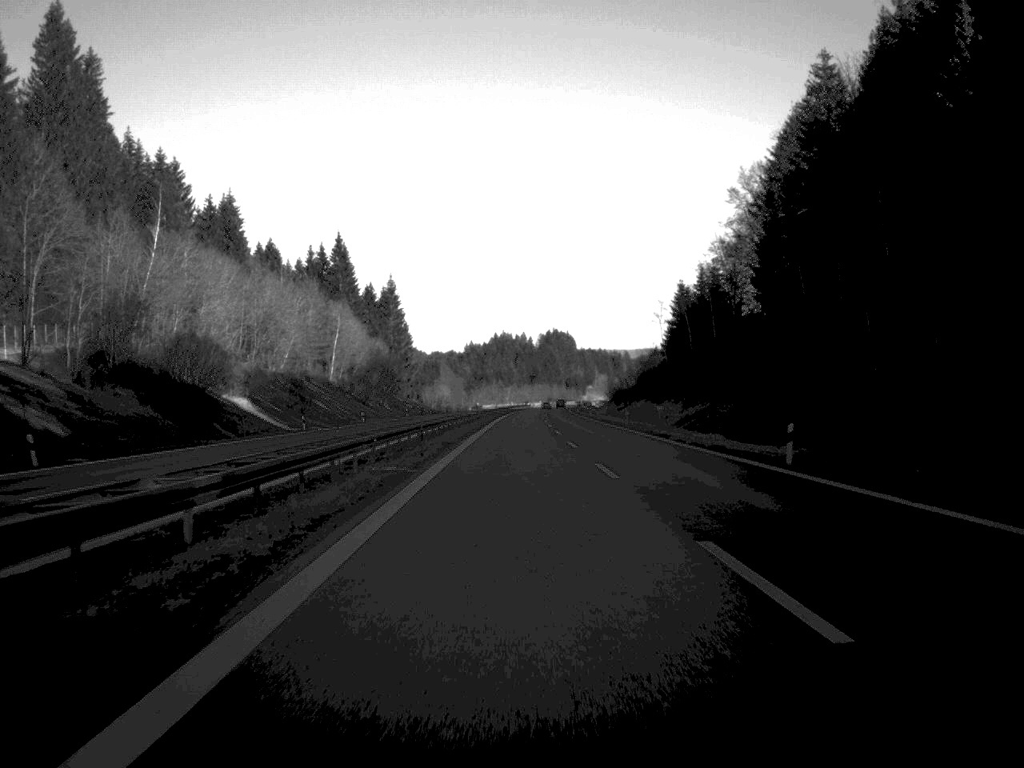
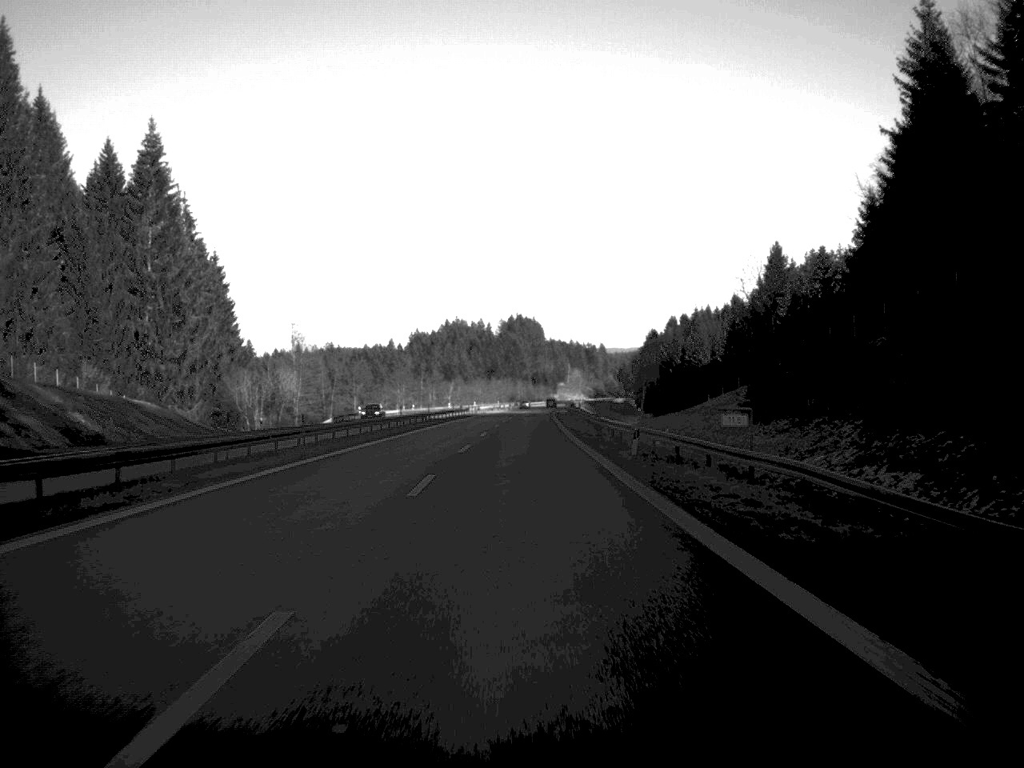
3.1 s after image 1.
(+3.4, +146.3) m; +1°
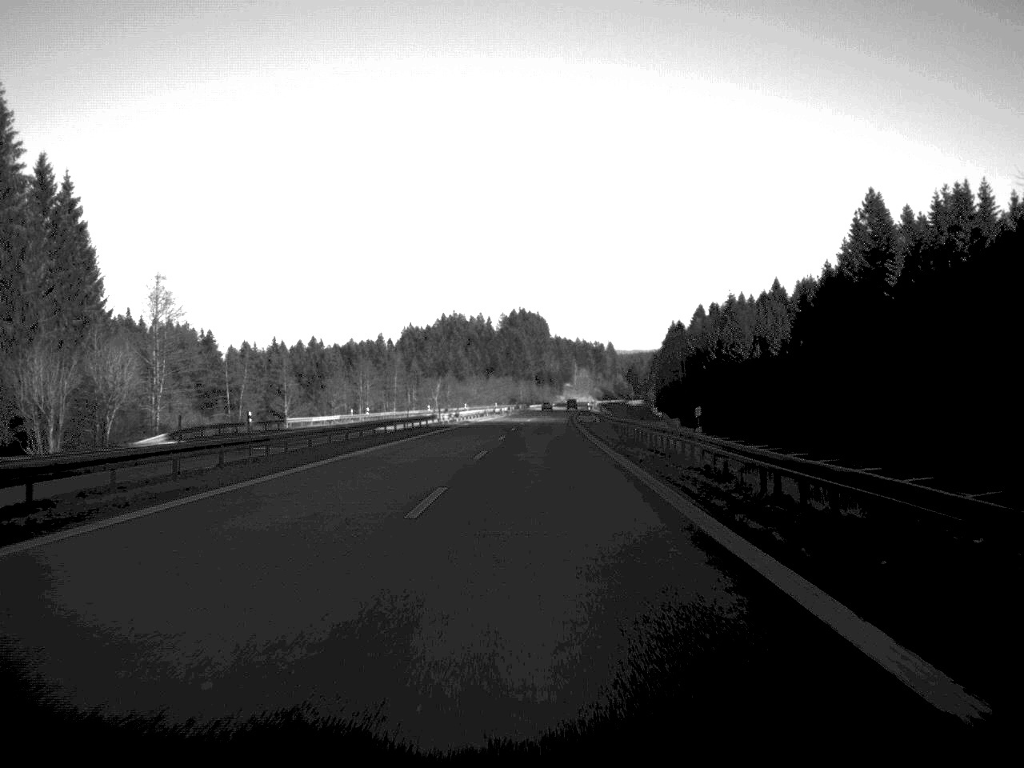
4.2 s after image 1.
(-0.2, +57.1) m; 0°
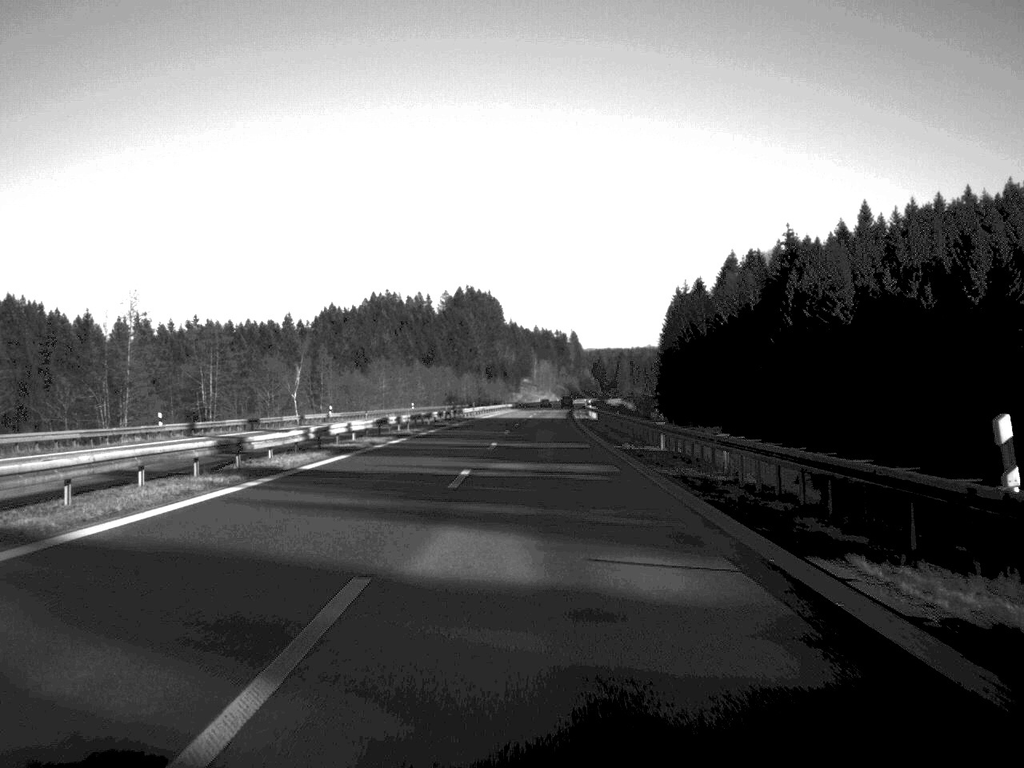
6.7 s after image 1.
(+2.0, +117.9) m; +2°
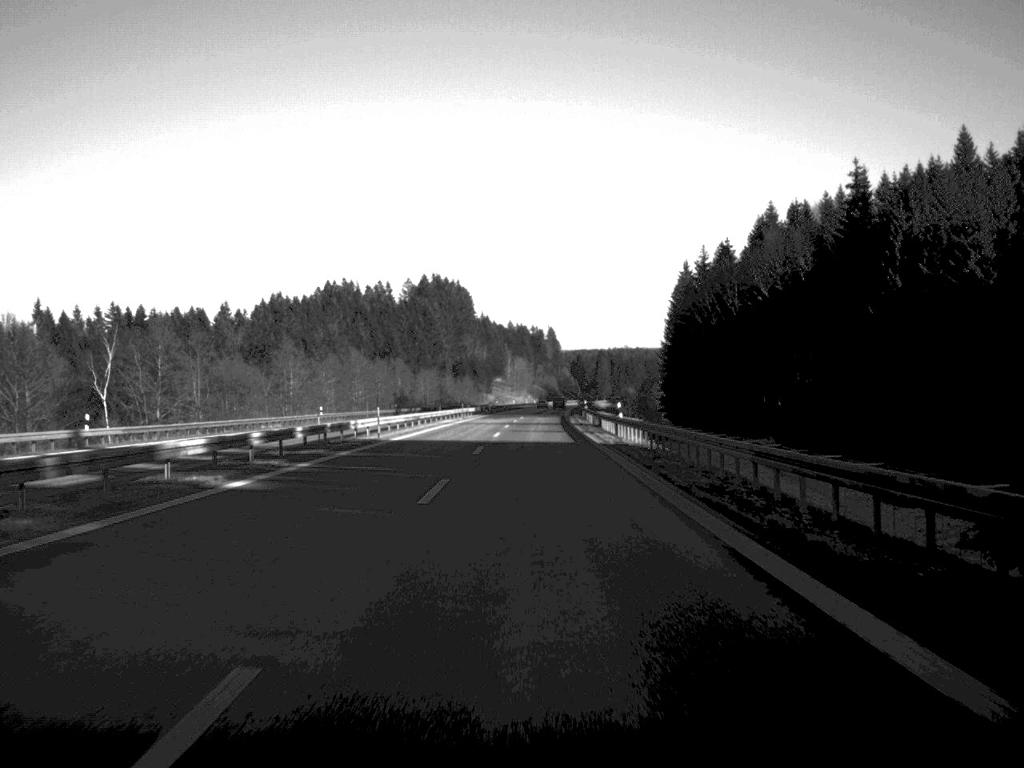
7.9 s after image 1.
(+0.6, +56.8) m; +1°
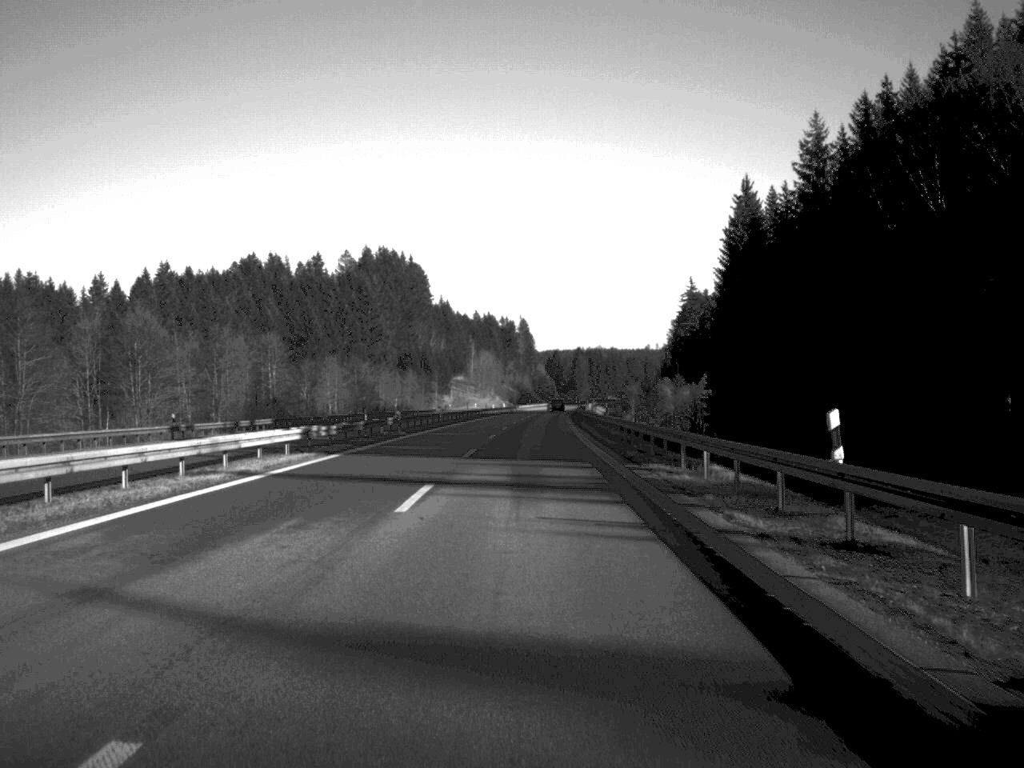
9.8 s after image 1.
(+1.0, +89.7) m; +1°
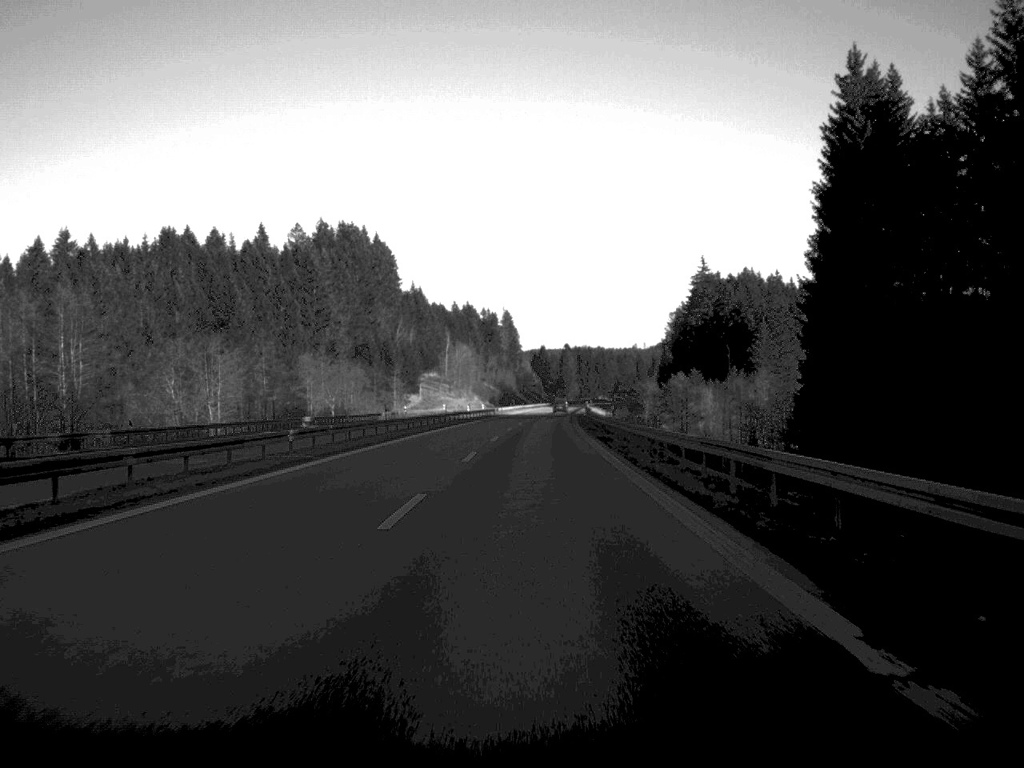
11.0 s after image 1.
(+0.3, +55.3) m; +1°
